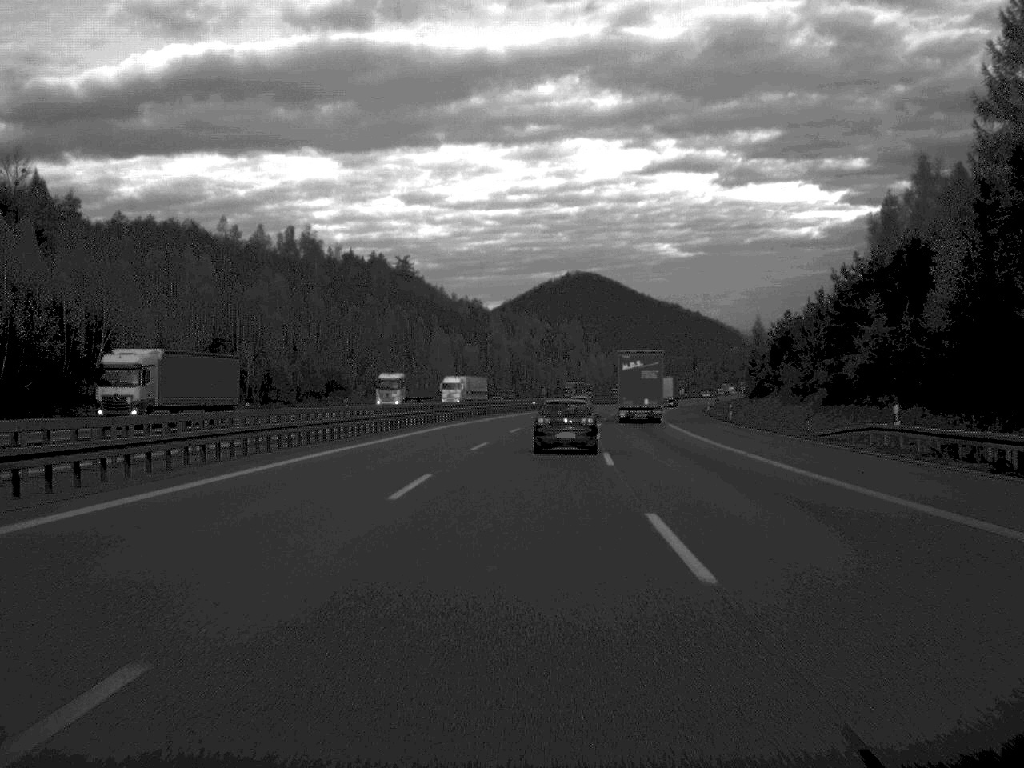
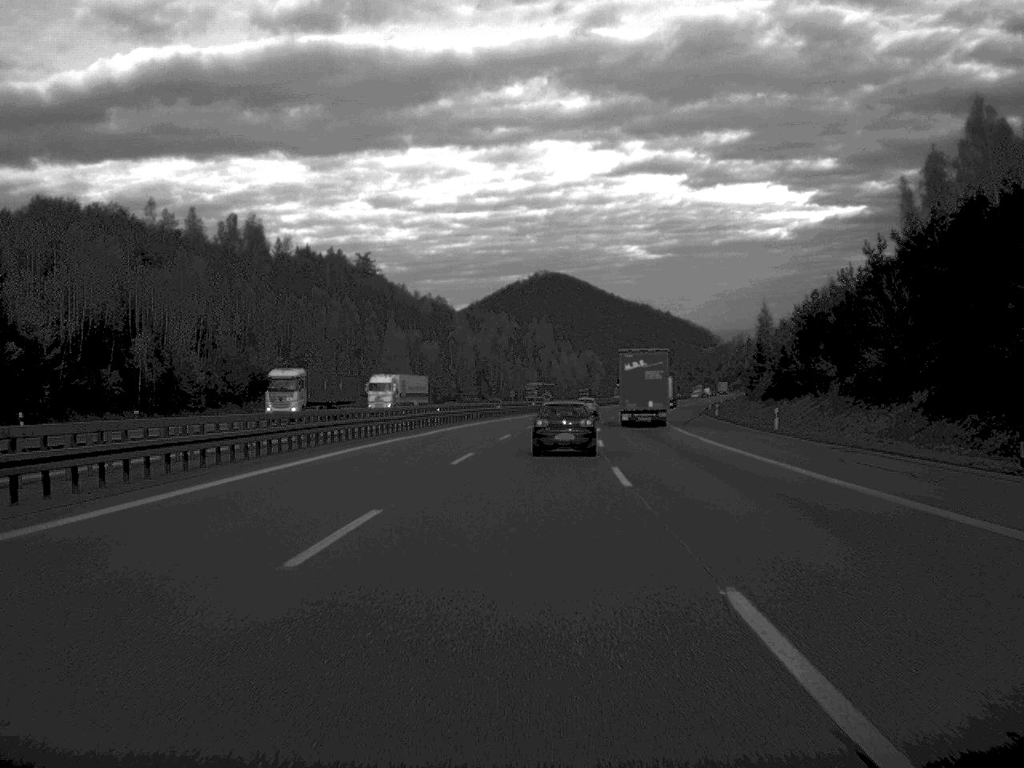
(+0.3, +25.0) m; +1°
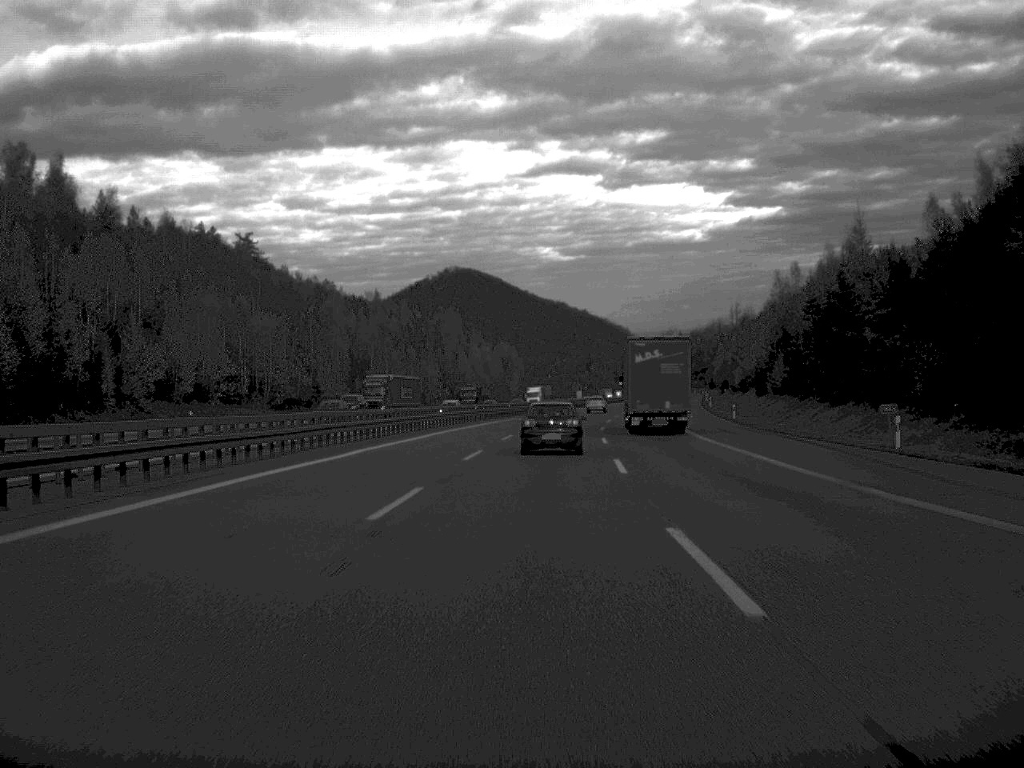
(+2.3, +68.0) m; +4°
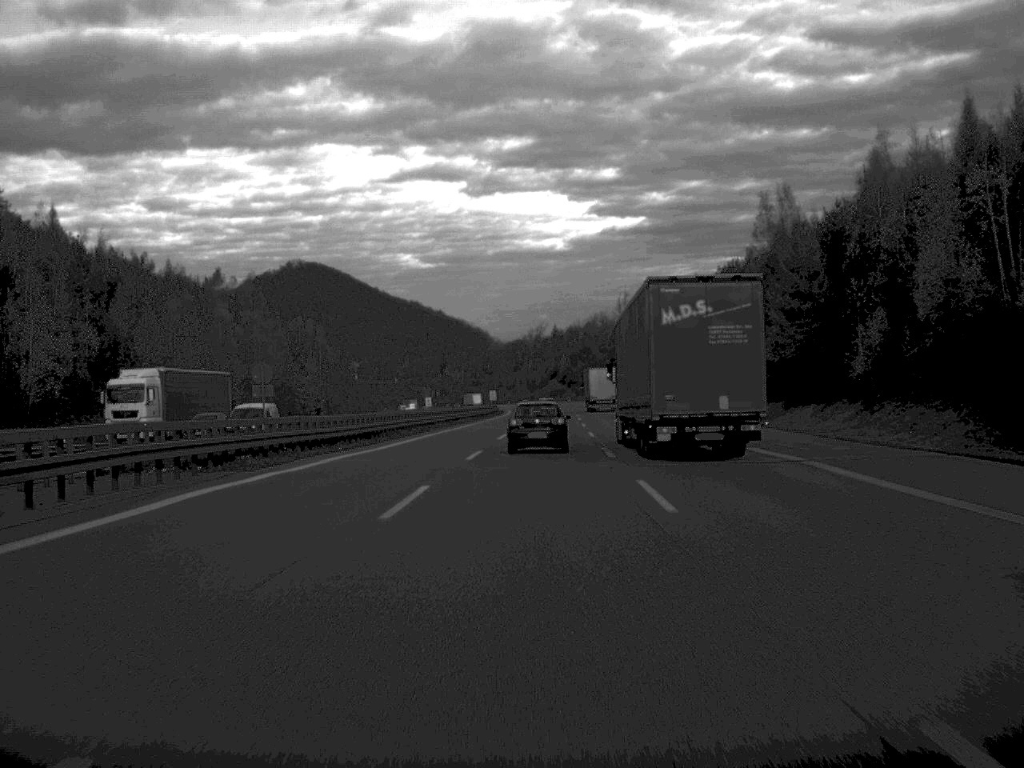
(+7.0, +116.2) m; +6°
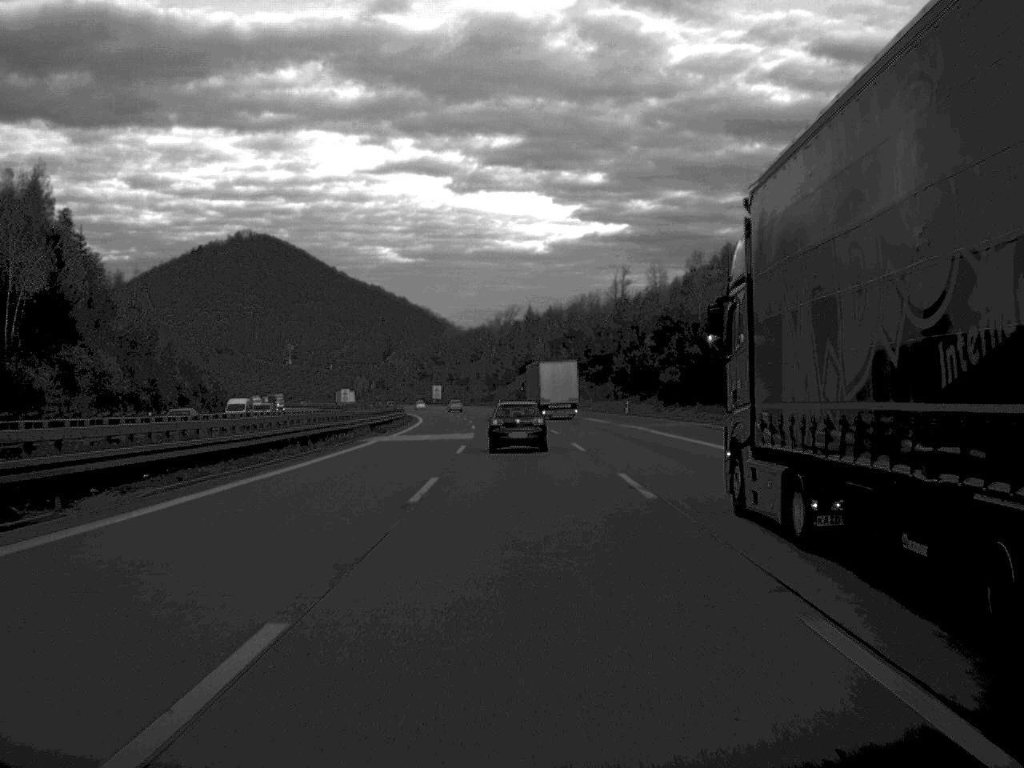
(+2.5, +117.5) m; +1°
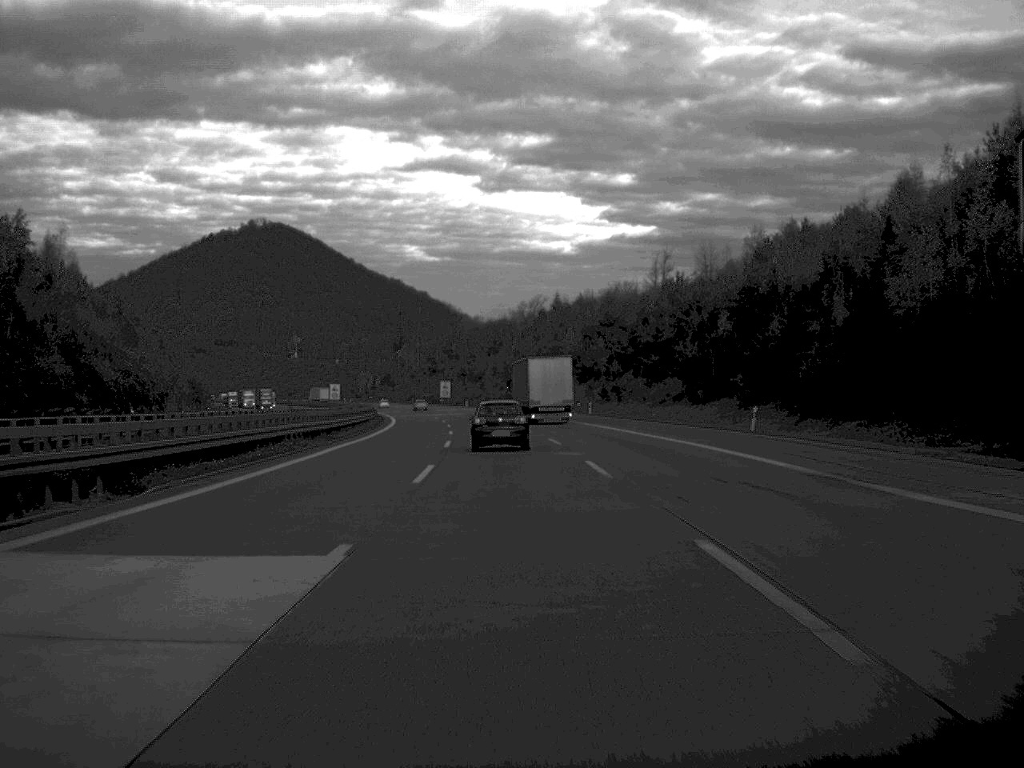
(-0.4, +47.4) m; -1°
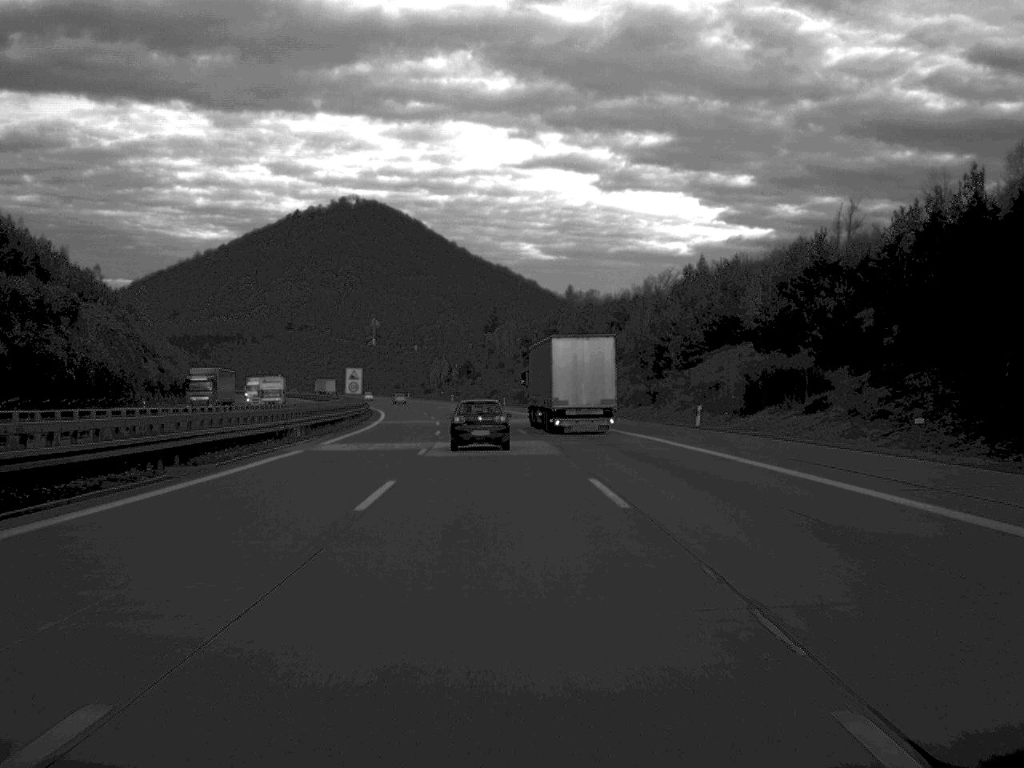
(-3.8, +94.0) m; -5°
